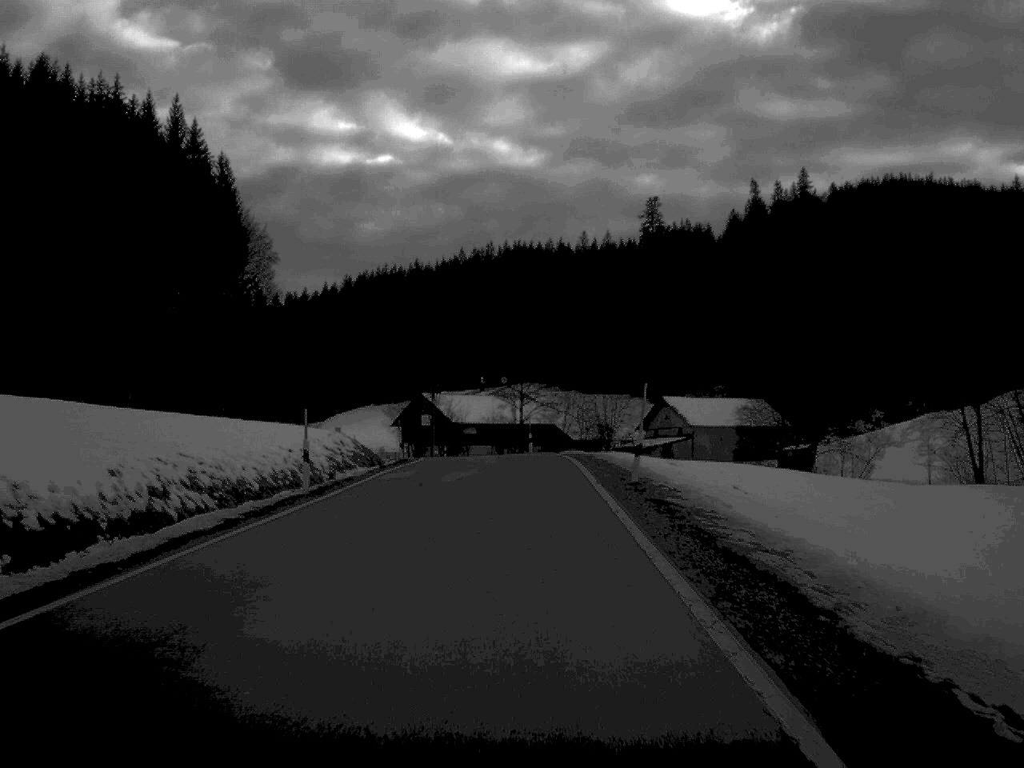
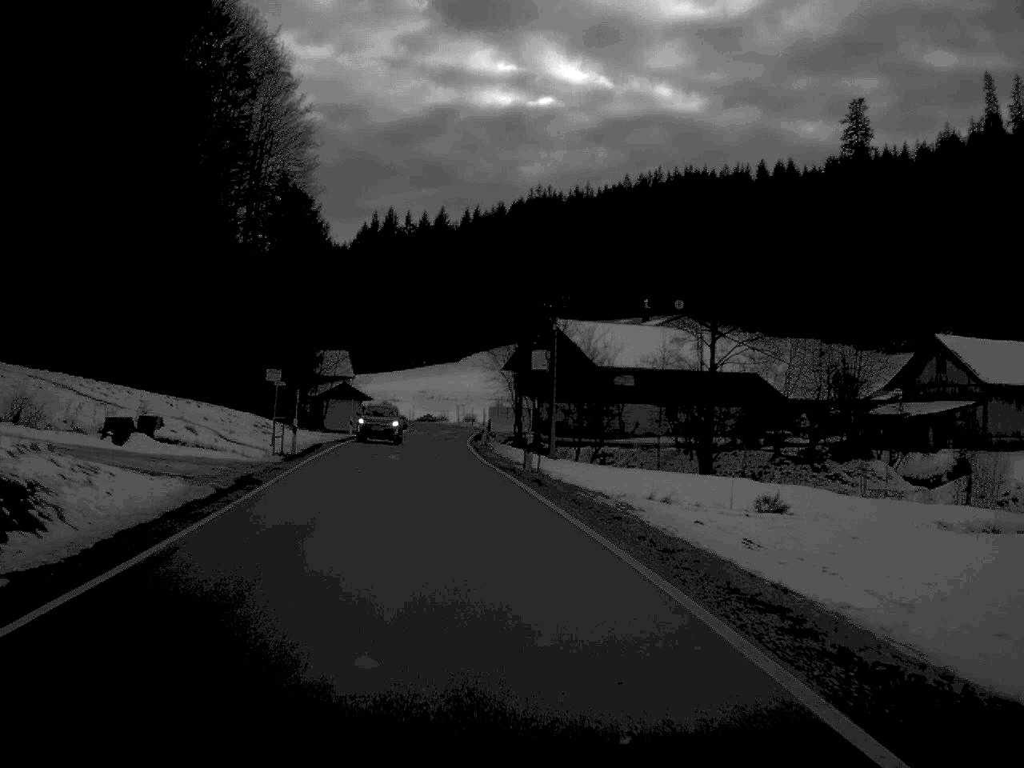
(-2.0, +62.3) m; -8°
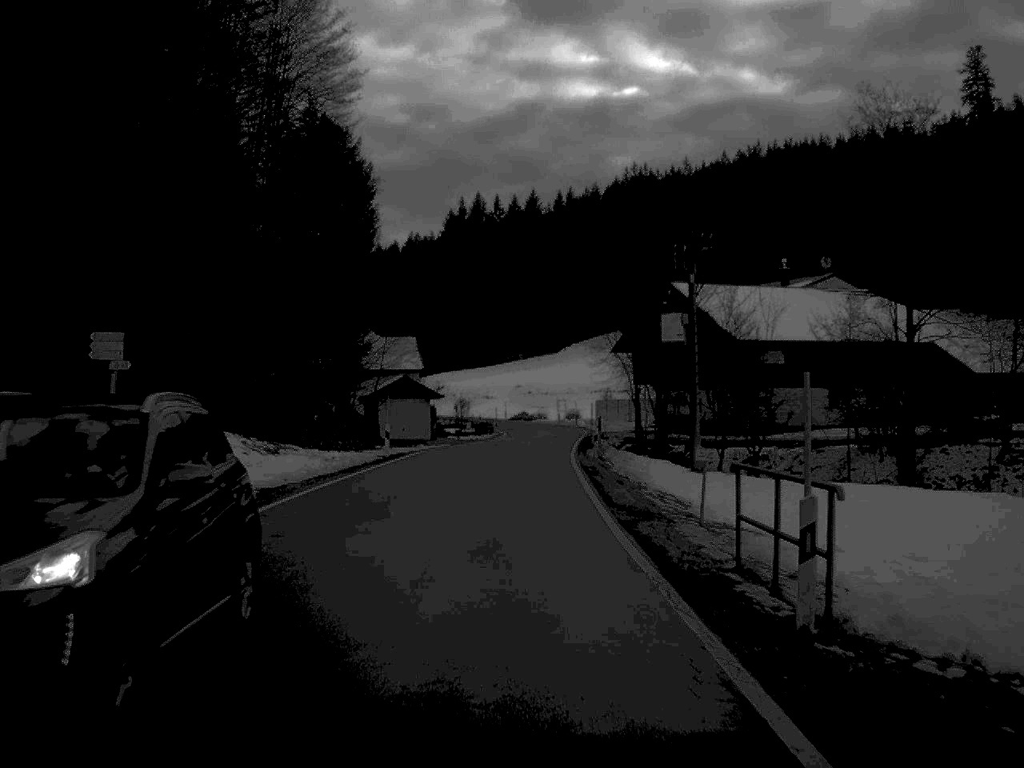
(-1.1, +24.0) m; -4°
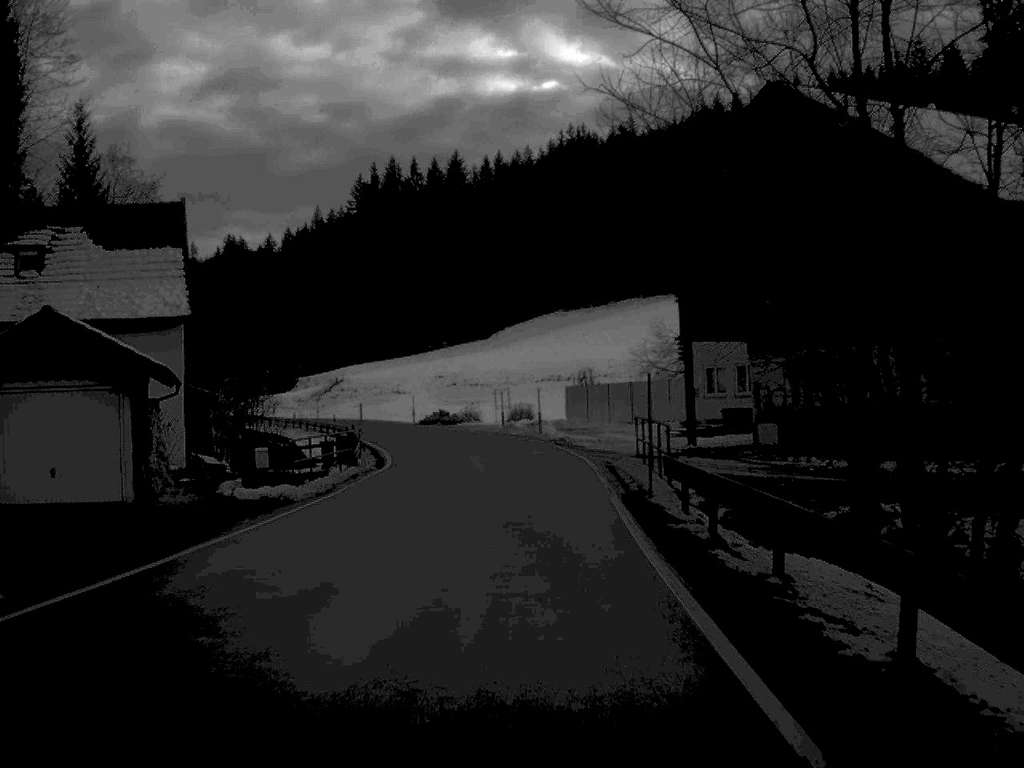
(+0.7, +50.0) m; +3°
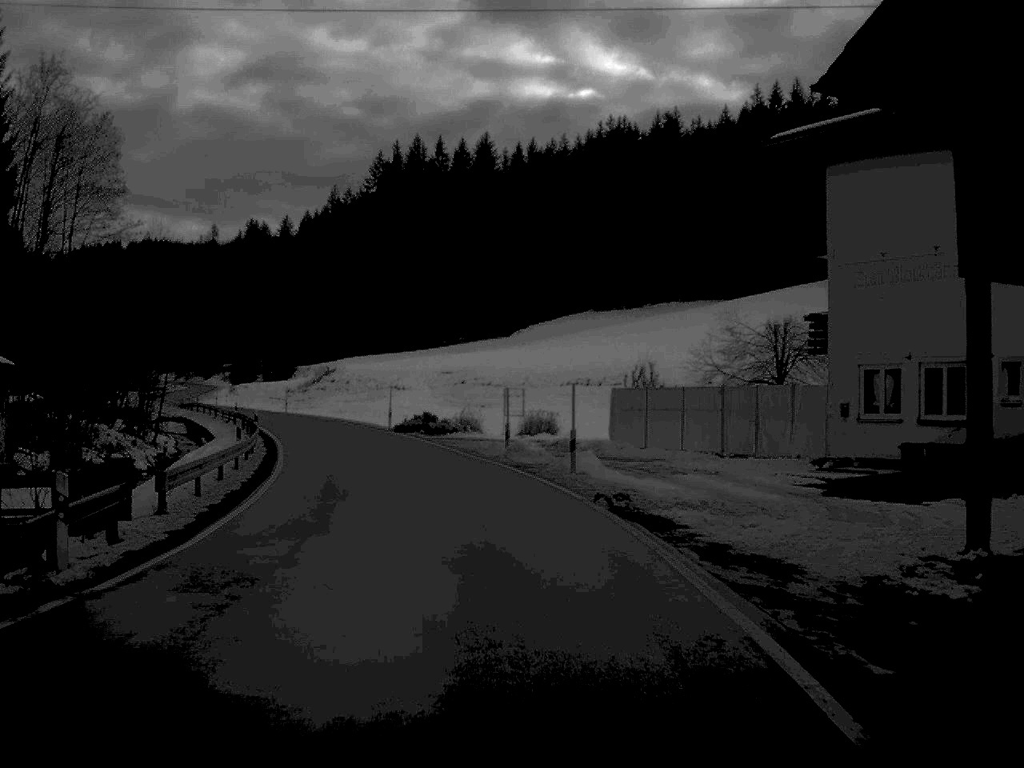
(0.0, +24.0) m; -1°
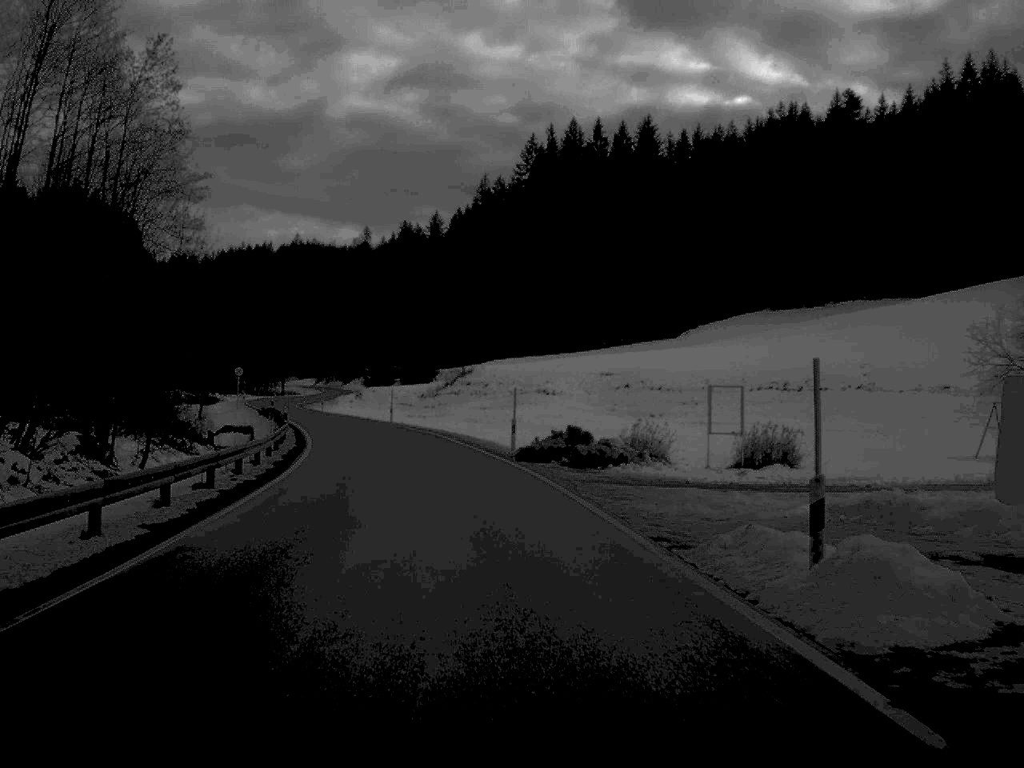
(-1.5, +24.3) m; -7°
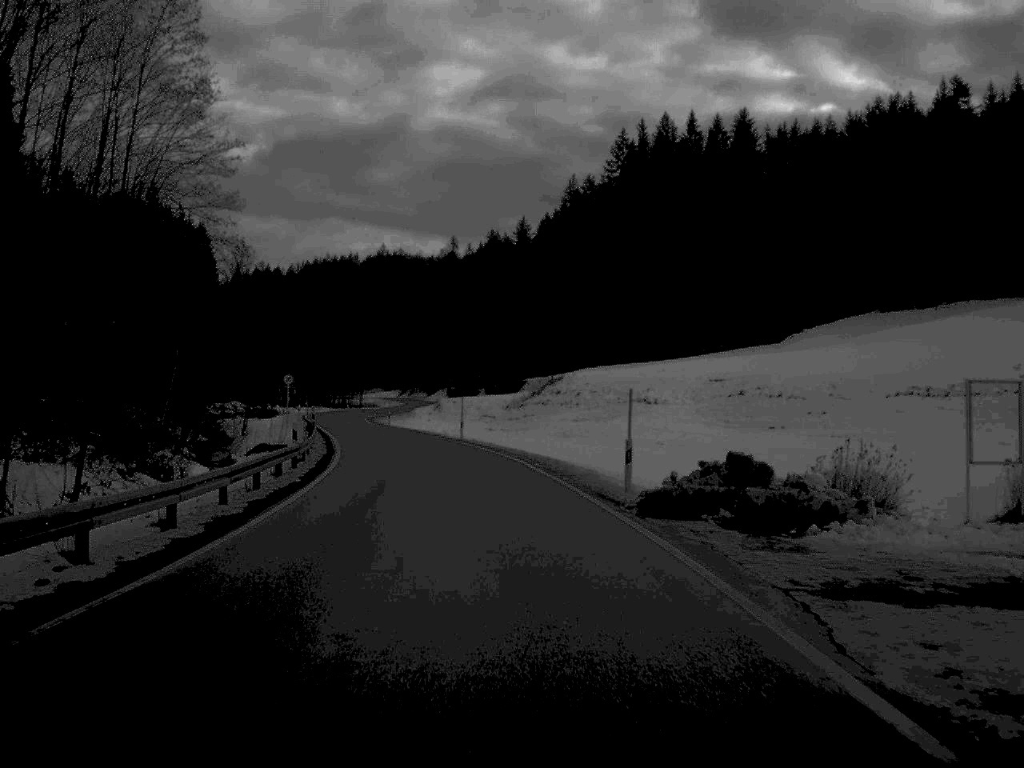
(-0.5, +13.9) m; -4°
